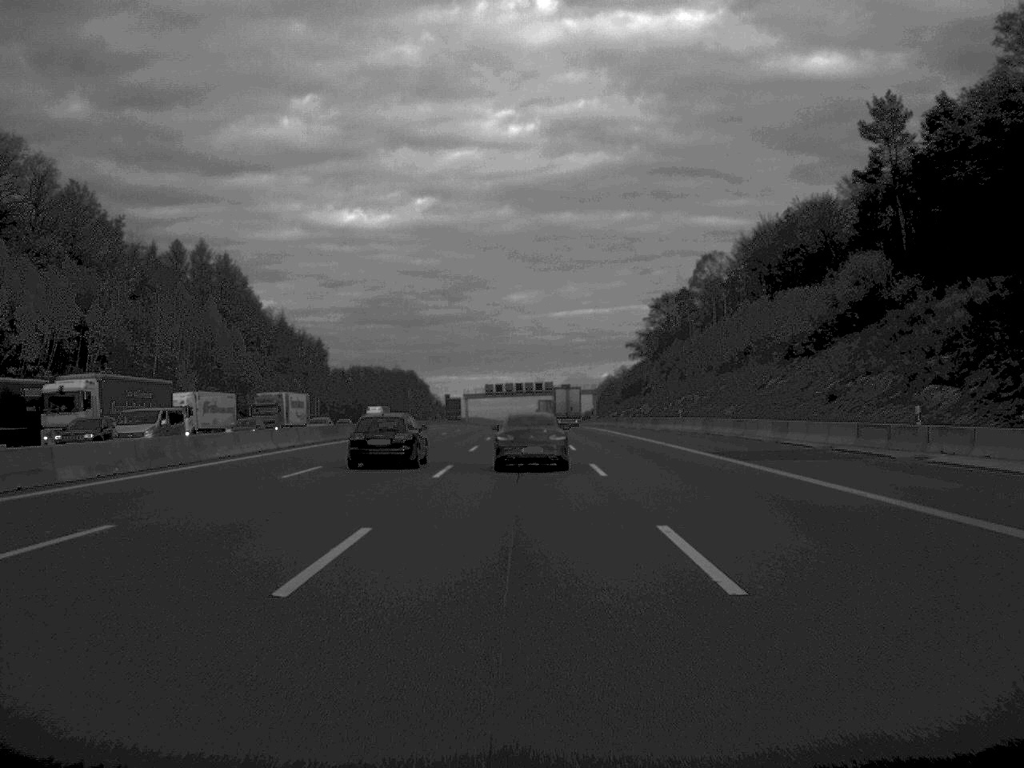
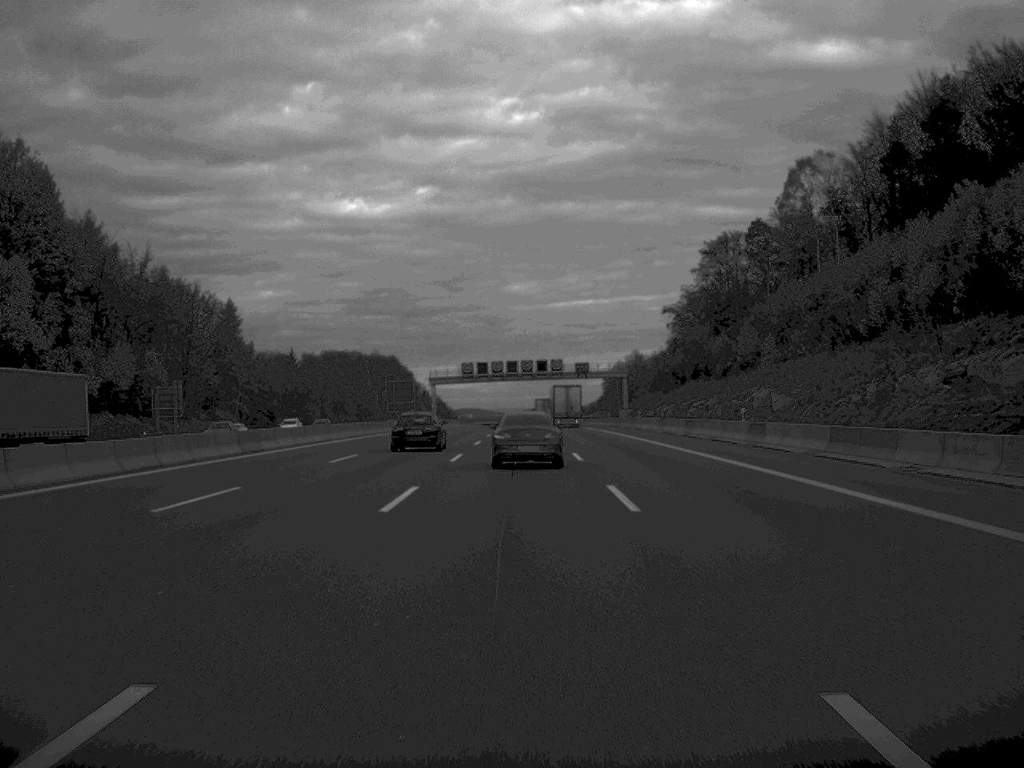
(+0.1, +81.1) m; 0°
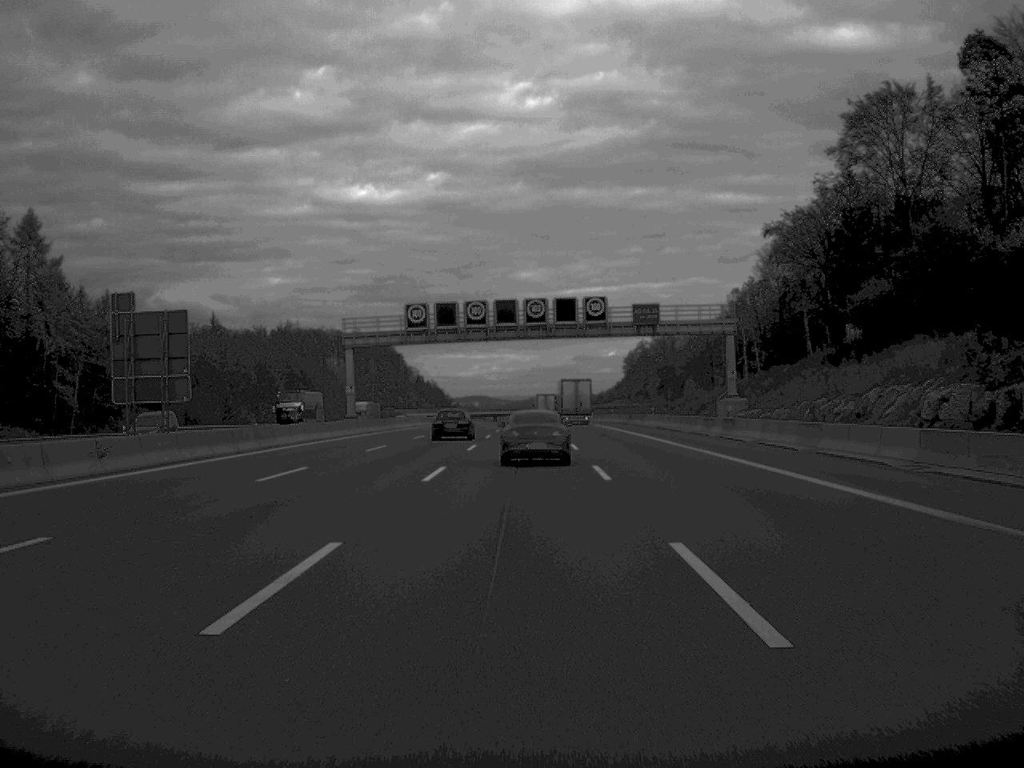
(-0.1, +82.0) m; 0°
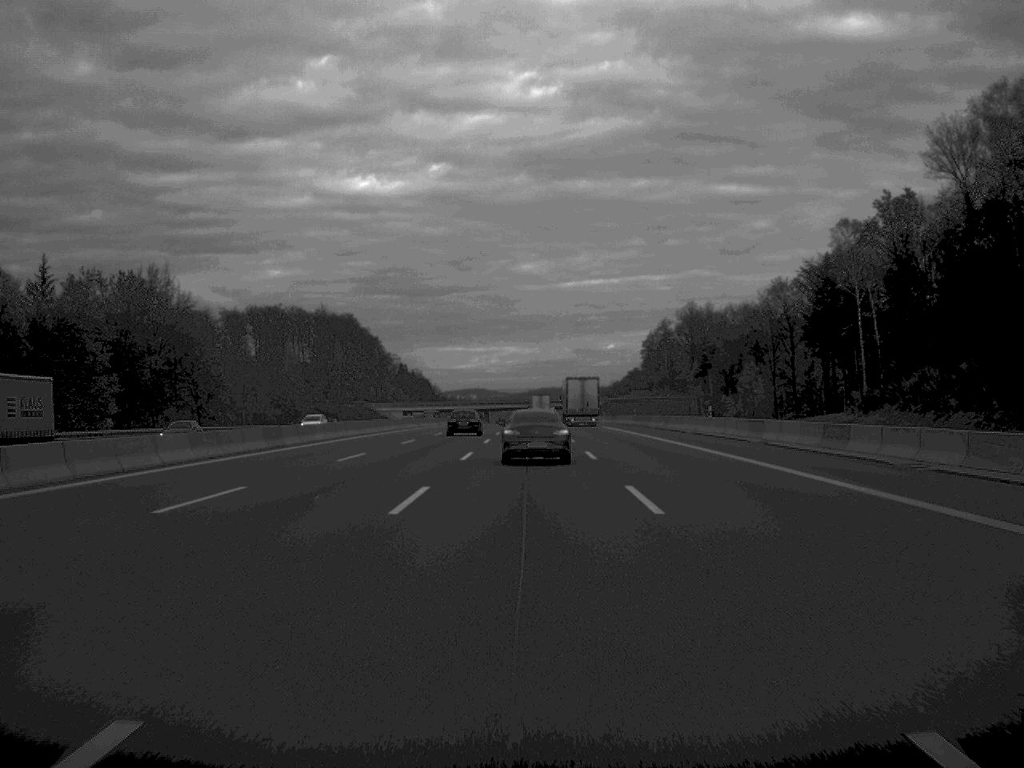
(+0.1, +79.9) m; 0°
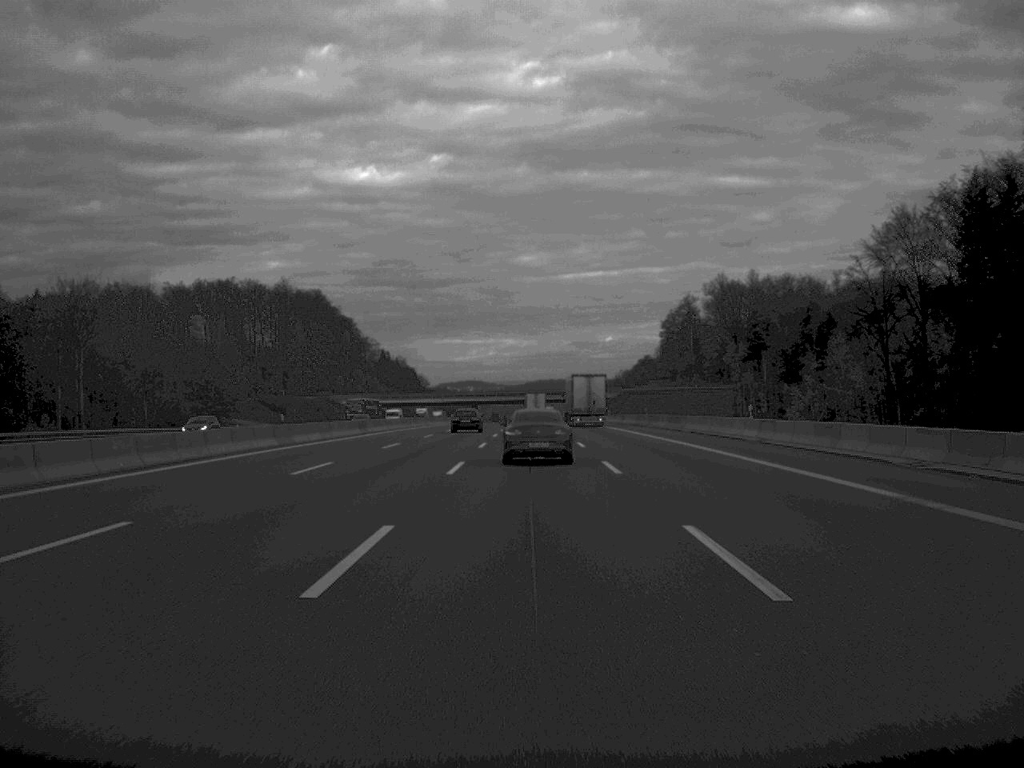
(0.0, +61.6) m; 0°
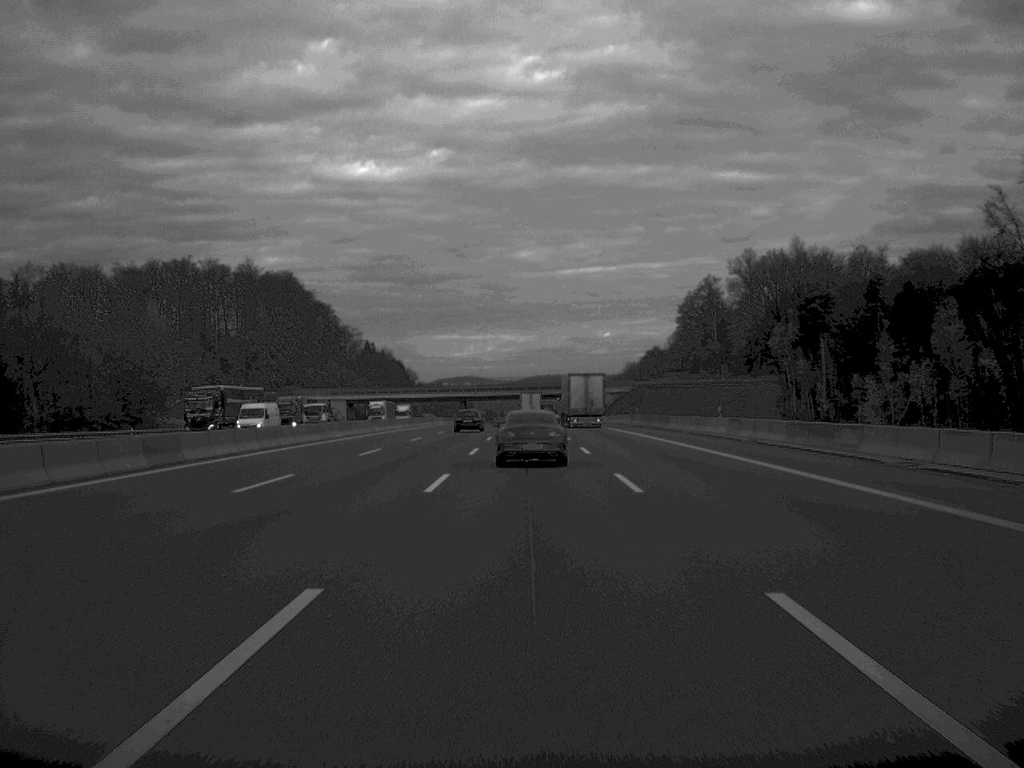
(0.0, +41.2) m; 0°
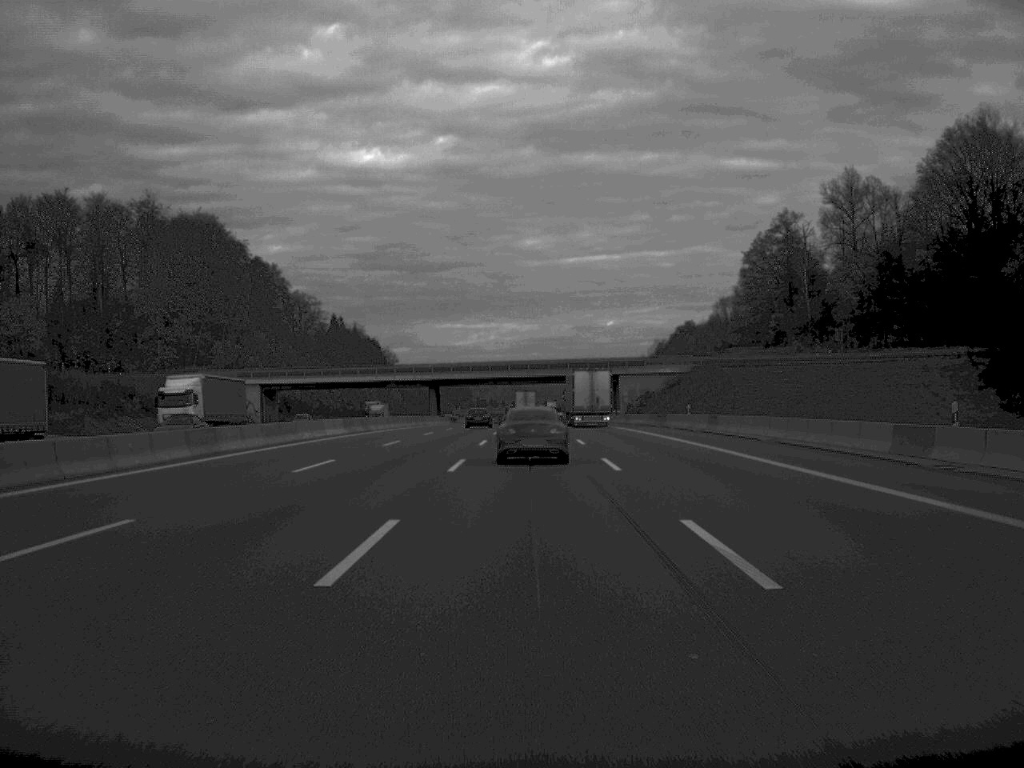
(-0.1, +83.1) m; 0°
